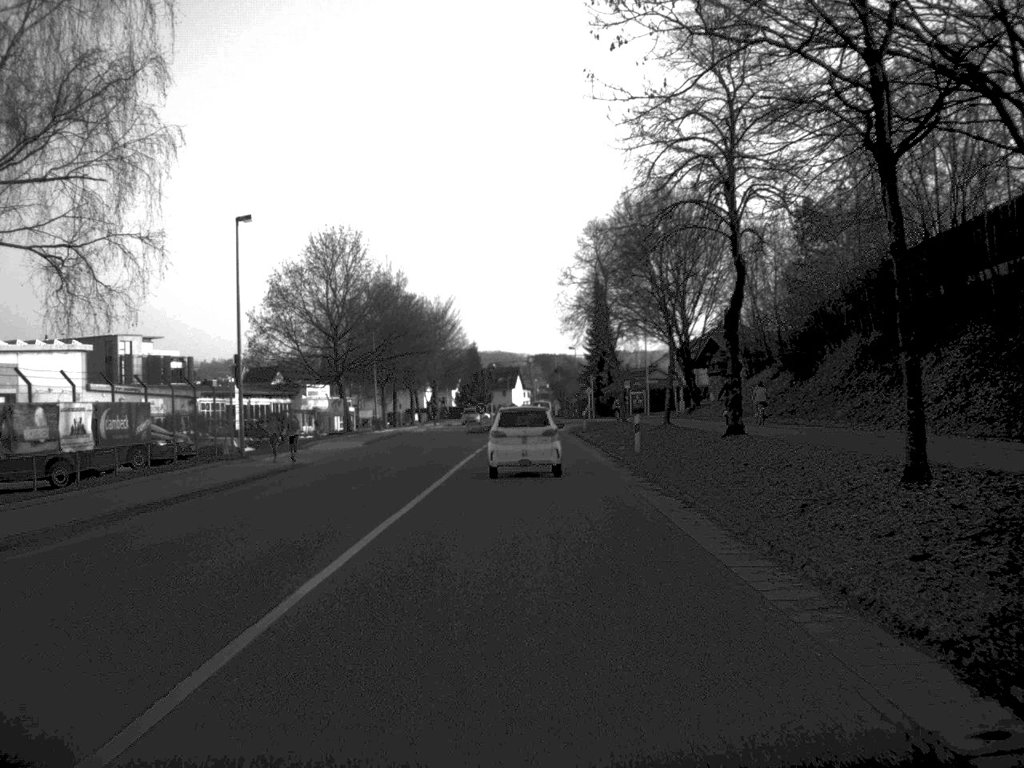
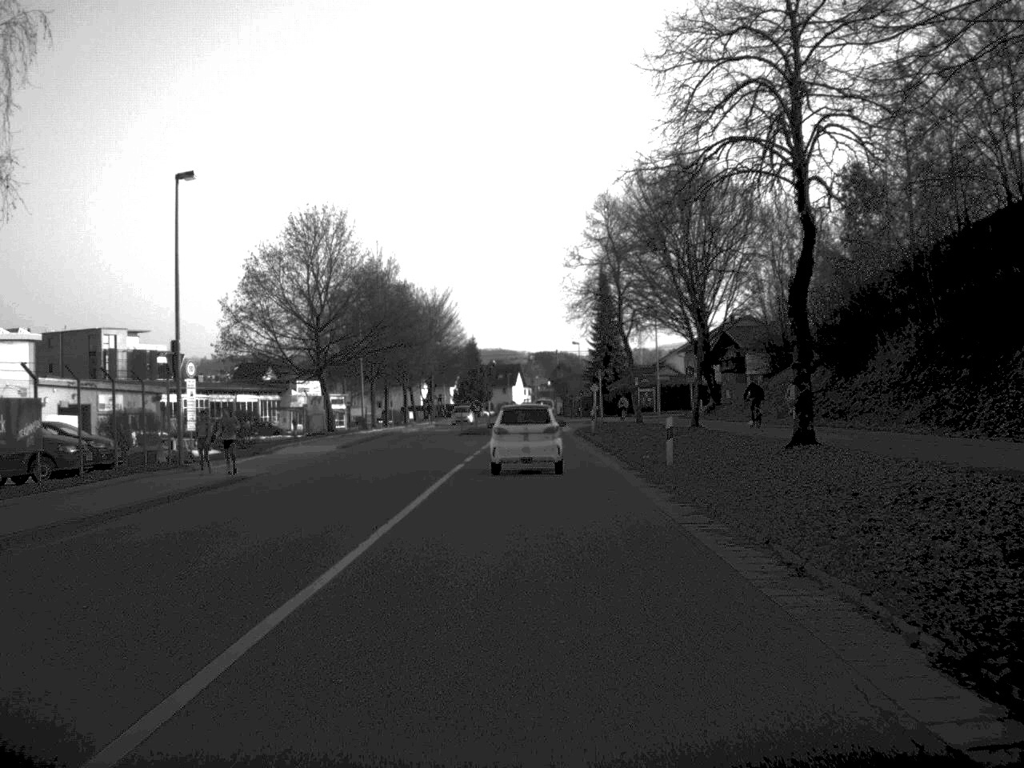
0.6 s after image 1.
(0.0, +7.5) m; 0°
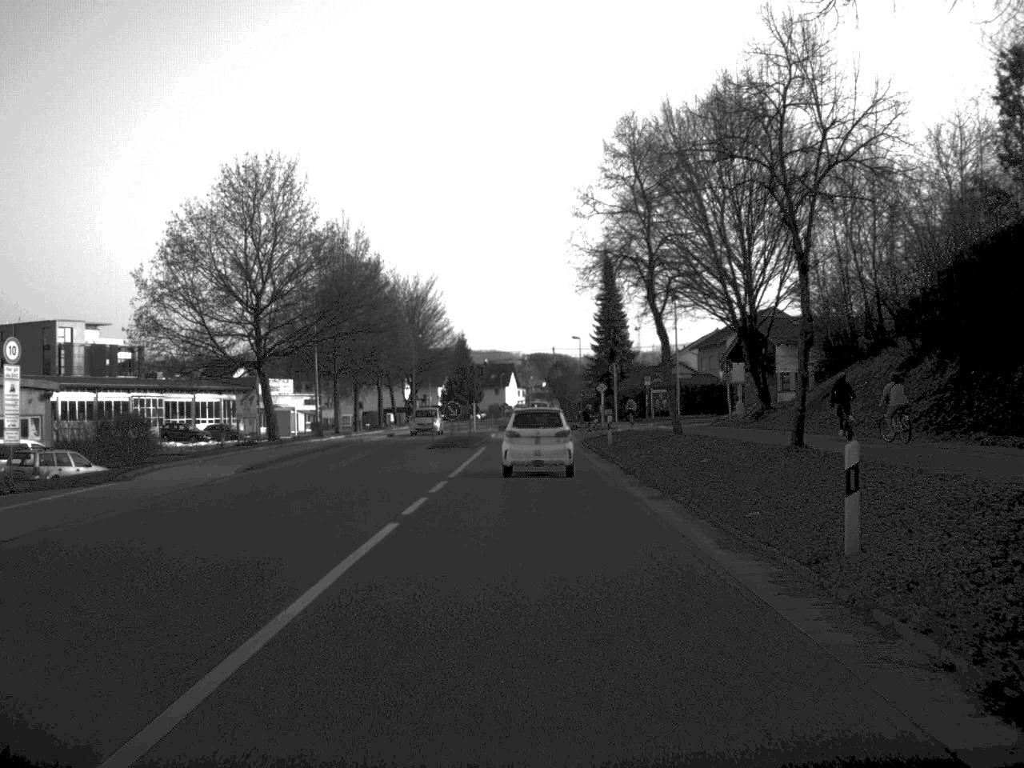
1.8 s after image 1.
(0.0, +15.3) m; 0°
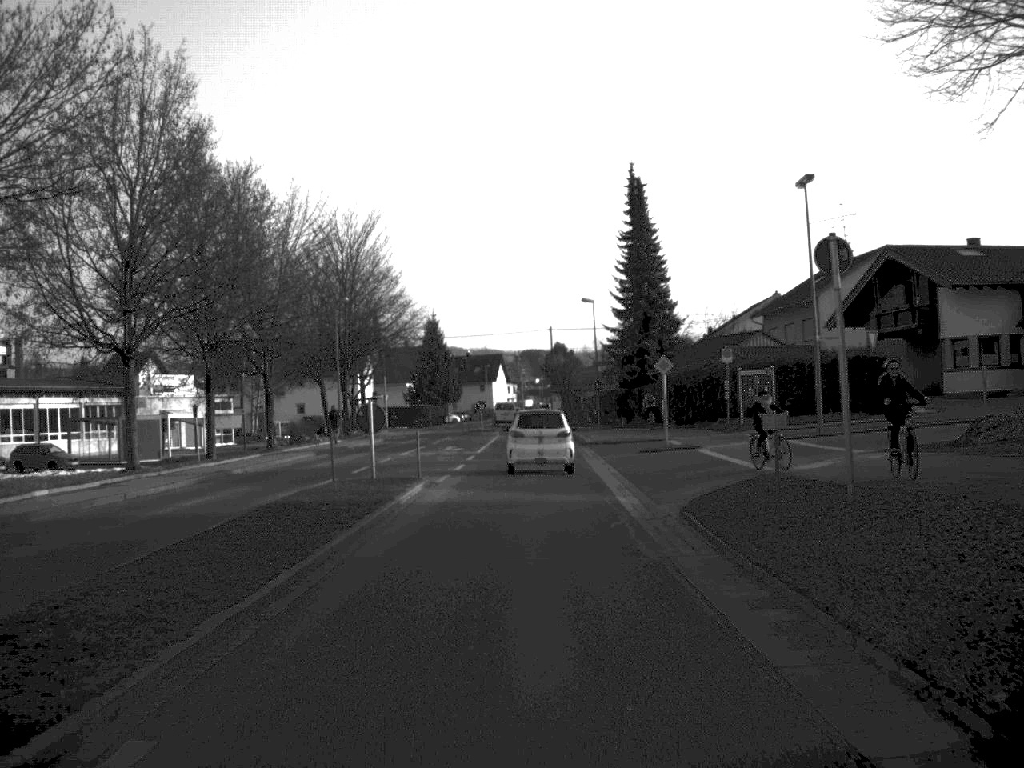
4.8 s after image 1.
(+0.2, +39.4) m; 0°
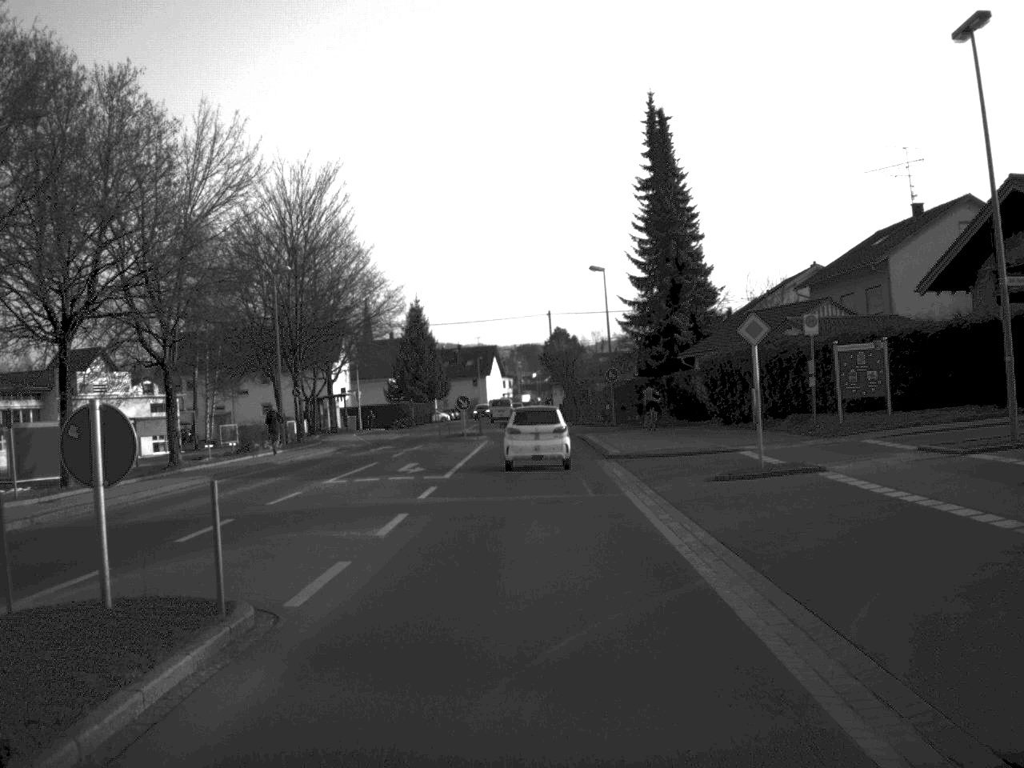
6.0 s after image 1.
(0.0, +15.8) m; 0°
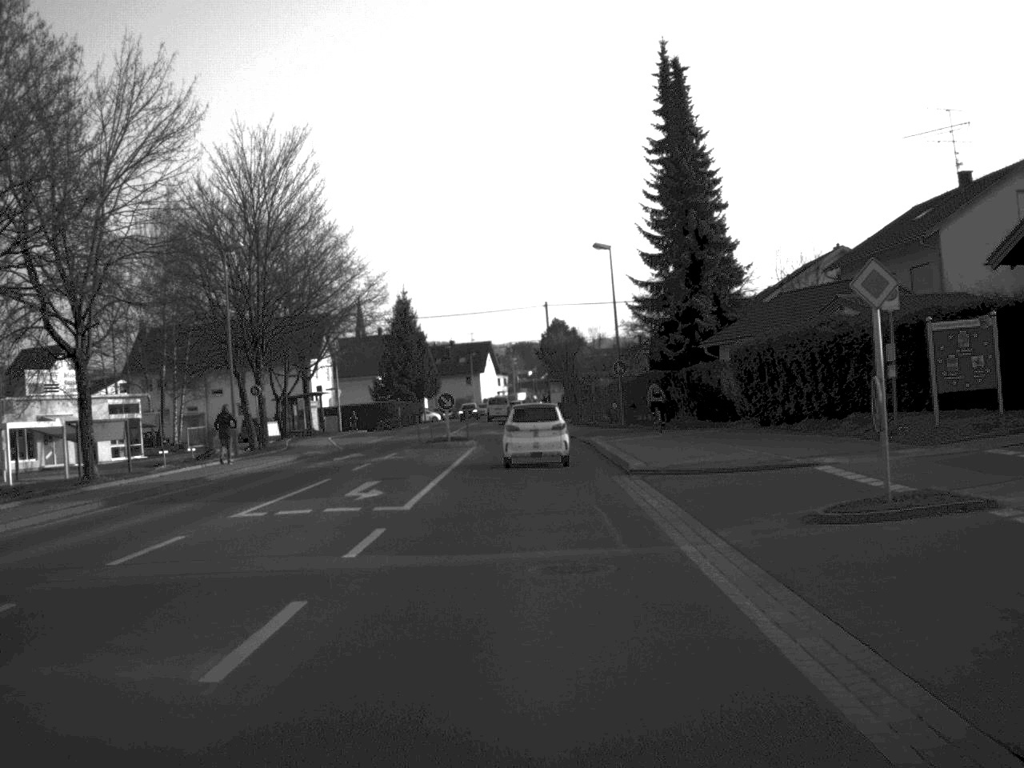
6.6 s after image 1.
(0.0, +8.2) m; 0°
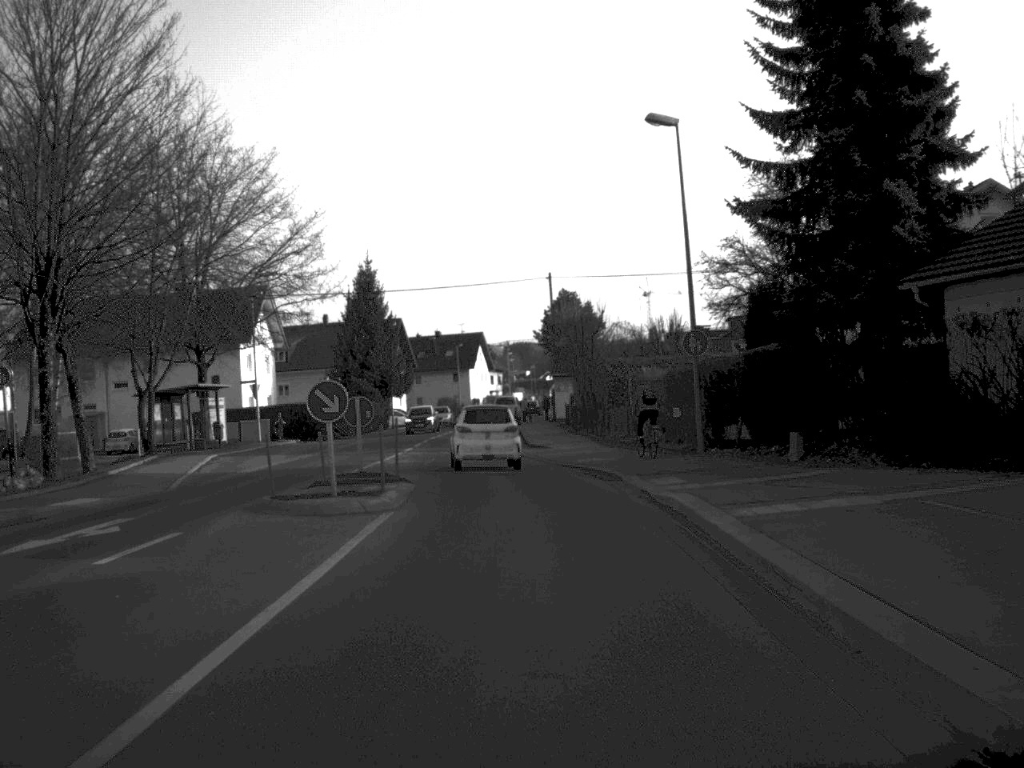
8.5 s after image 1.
(+0.1, +25.3) m; 0°
